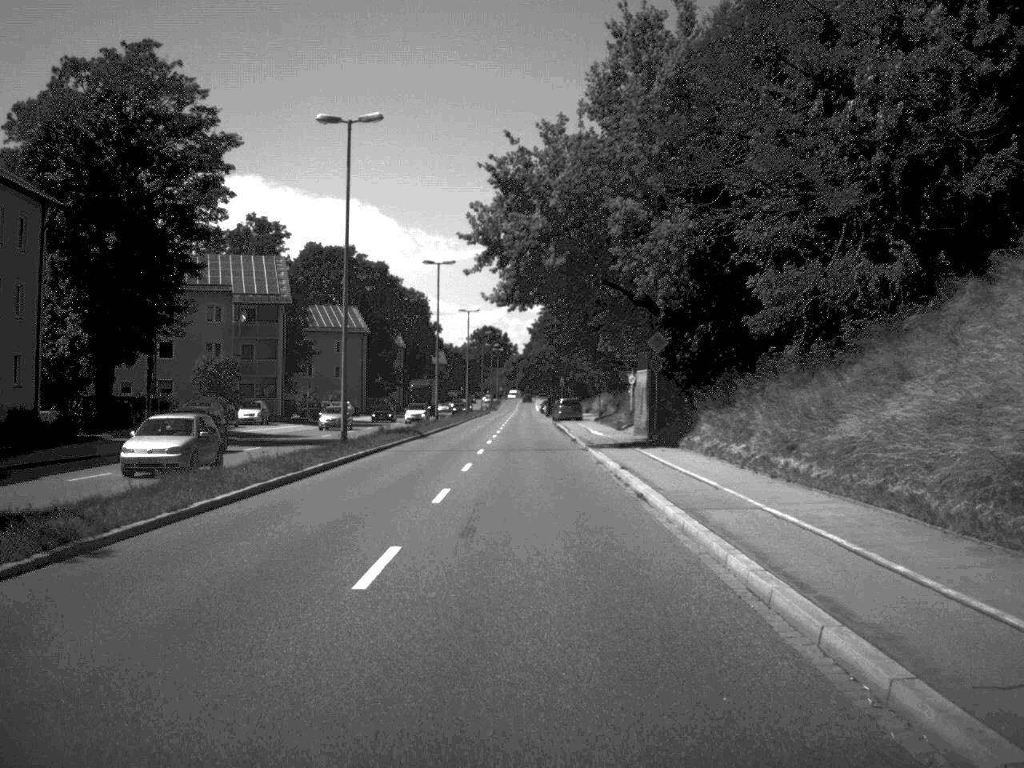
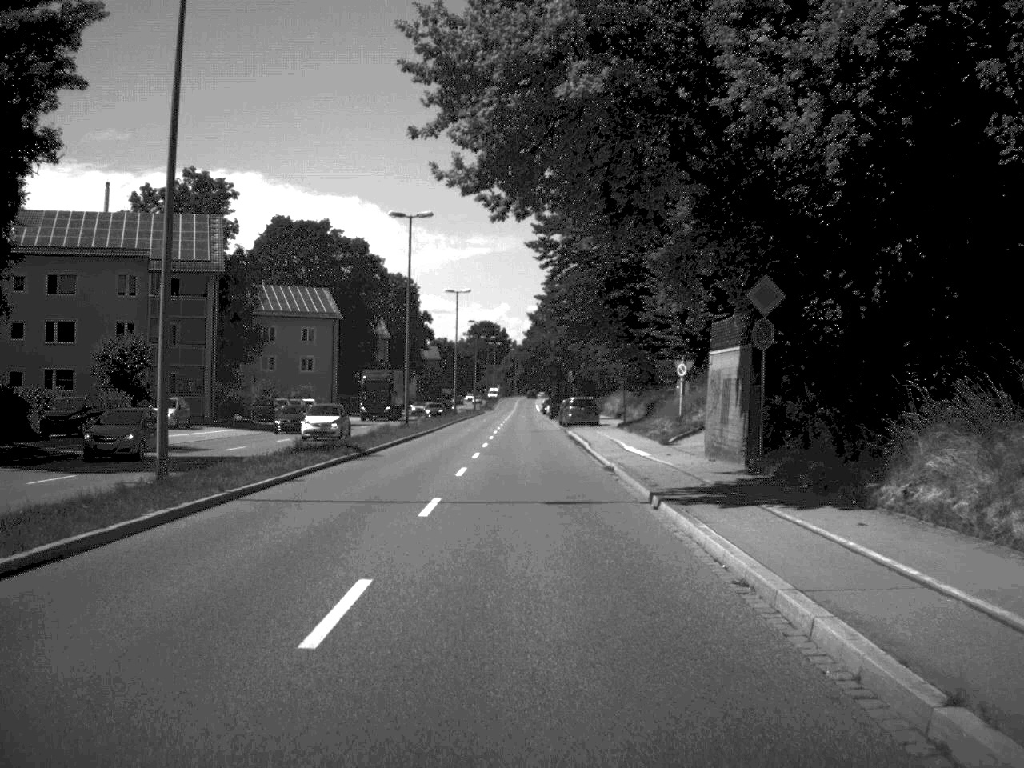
(0.0, +20.2) m; 0°
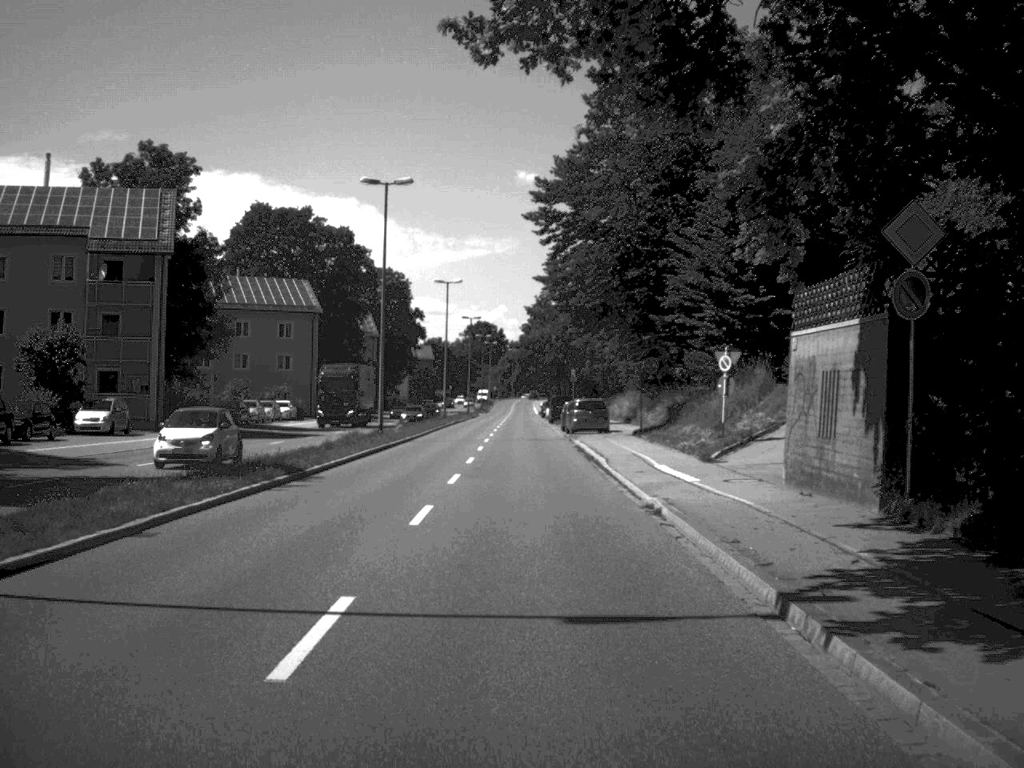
(0.0, +9.8) m; 0°
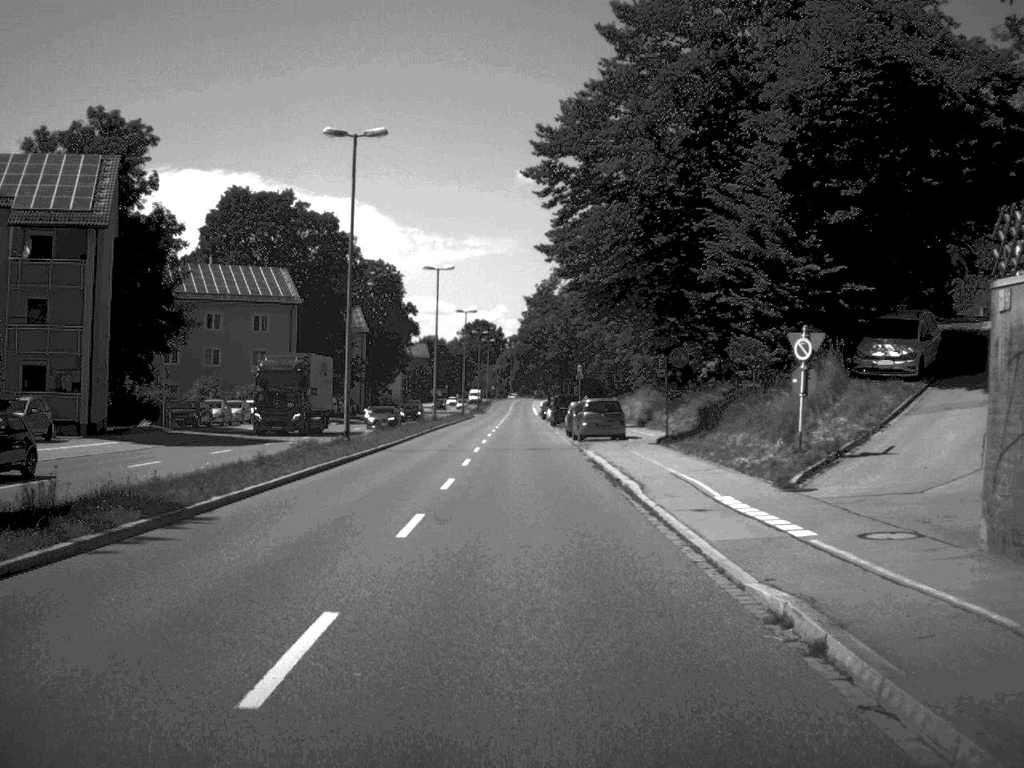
(0.0, +9.5) m; 0°
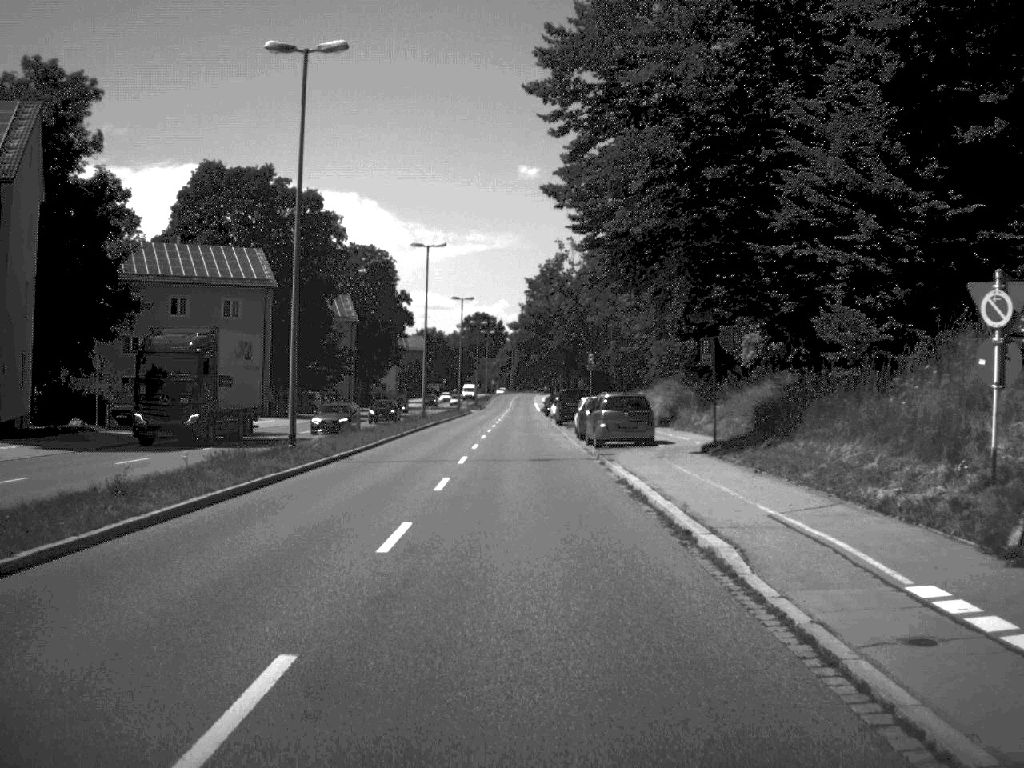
(0.0, +10.0) m; 0°
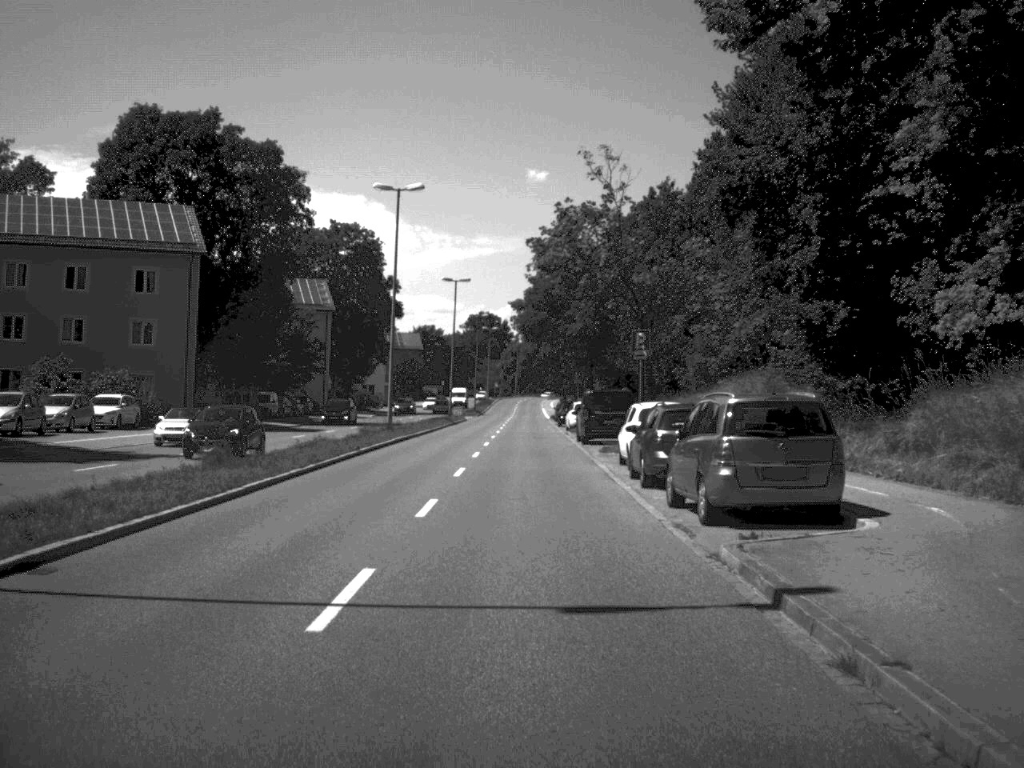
(-0.1, +21.2) m; 0°
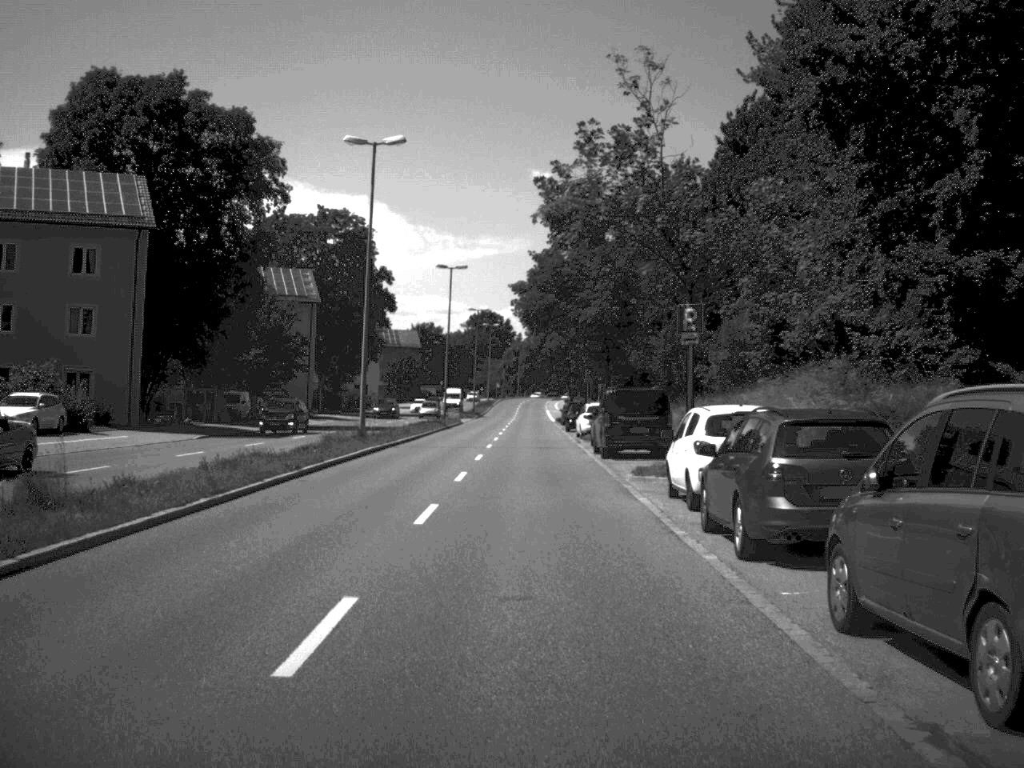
(0.0, +9.7) m; 0°
